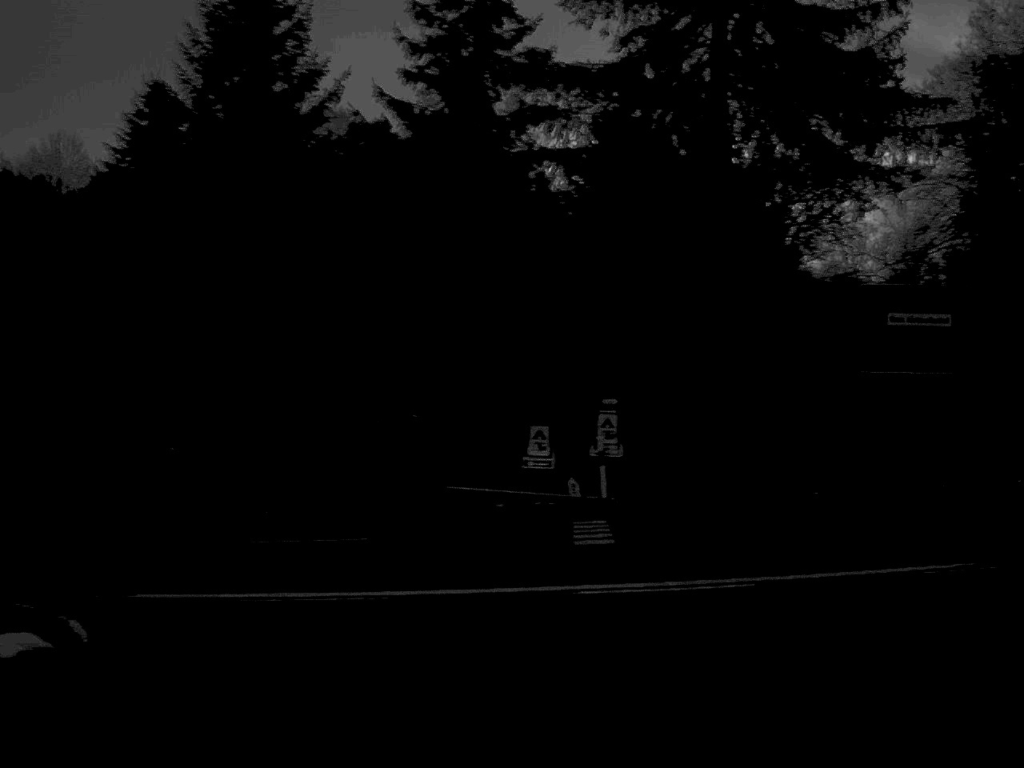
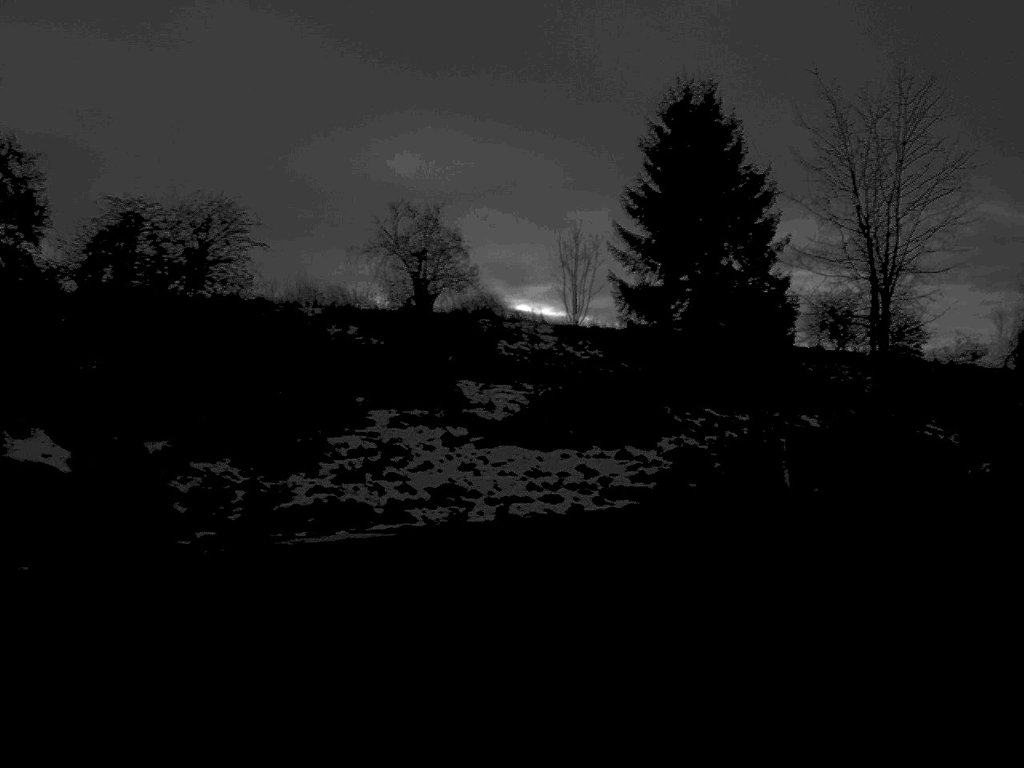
(+6.5, +11.5) m; +66°
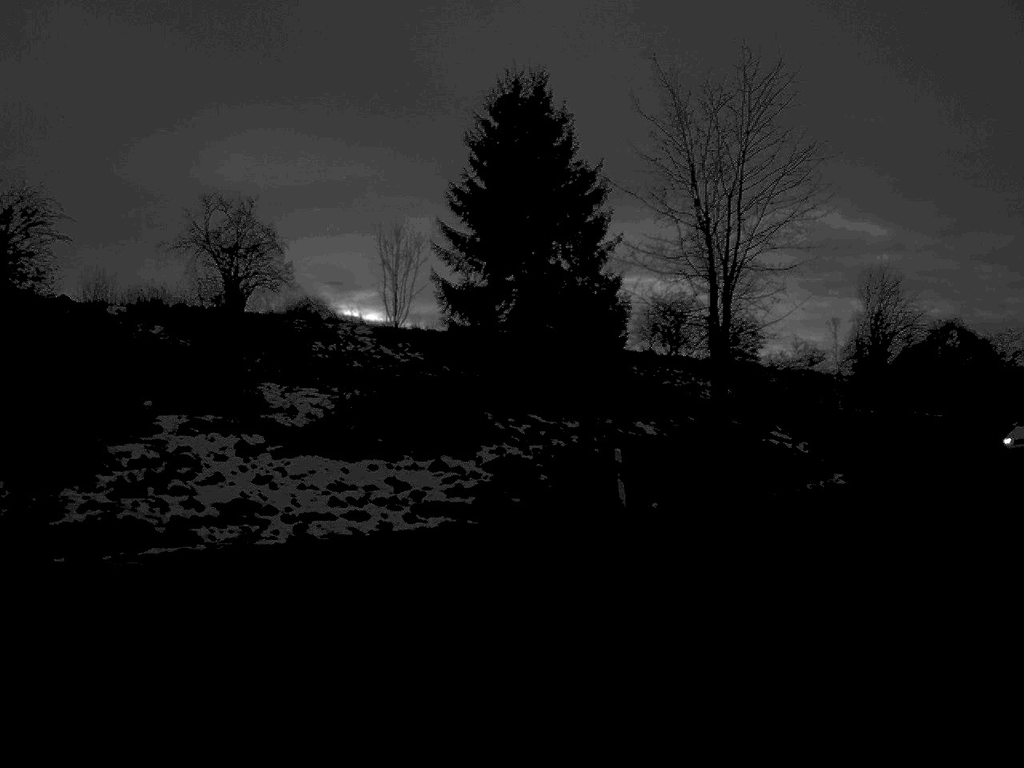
(+0.2, +2.6) m; +7°
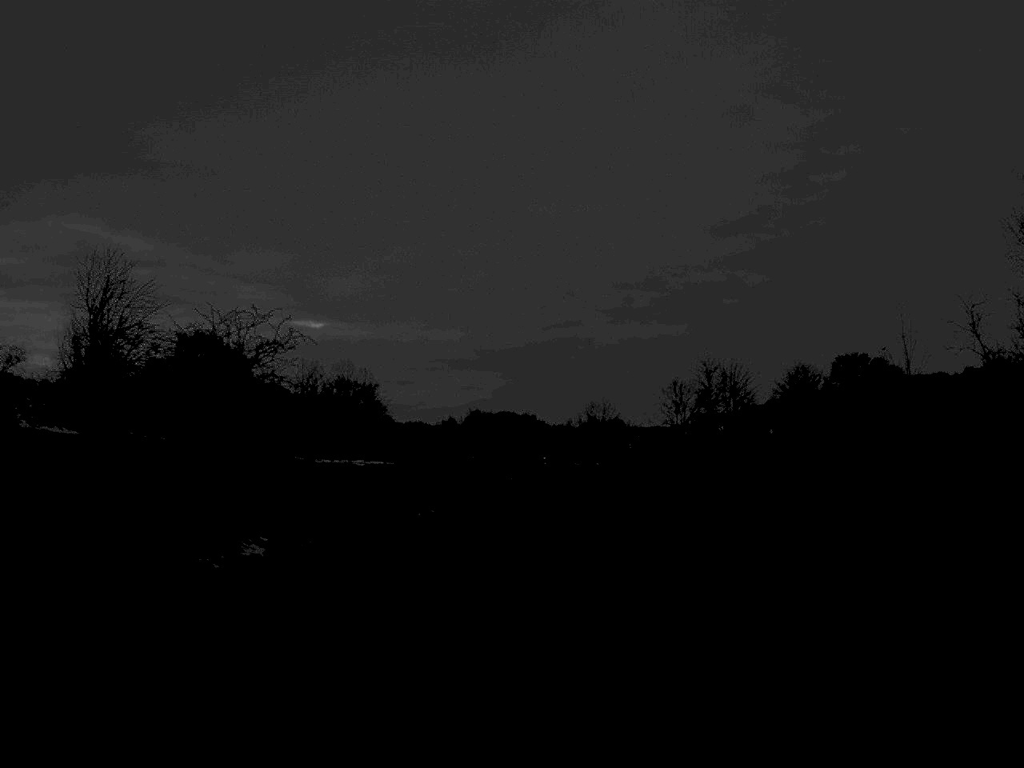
(+6.7, +18.4) m; +33°
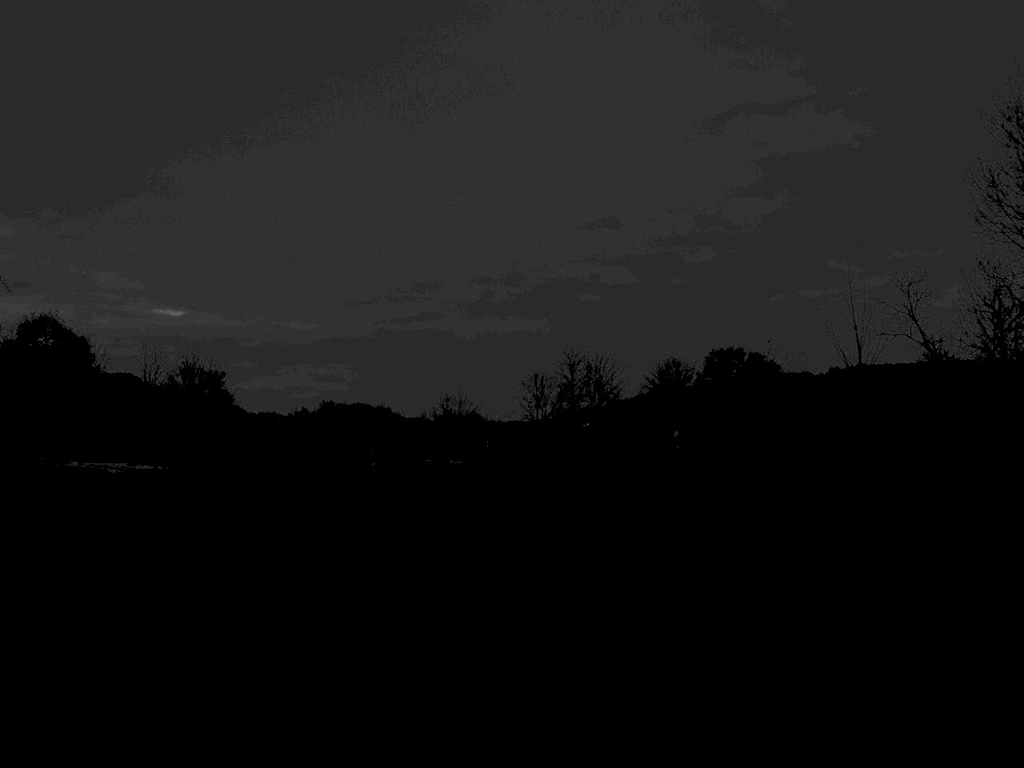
(+0.6, +10.2) m; +6°
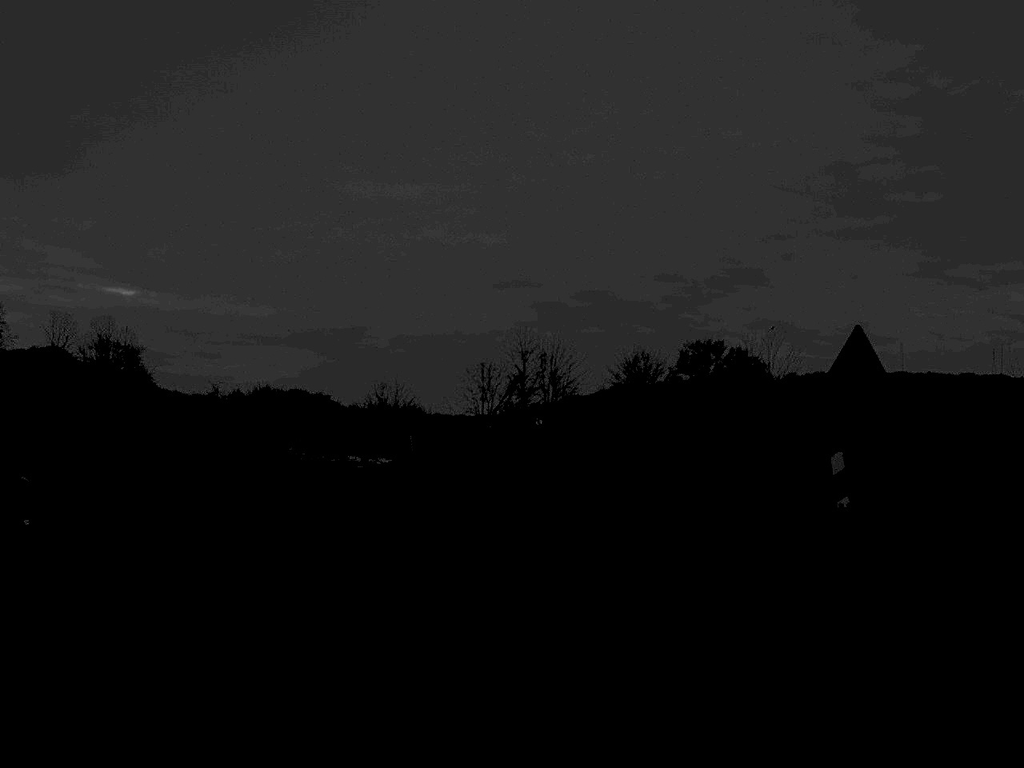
(+0.4, +19.6) m; +2°
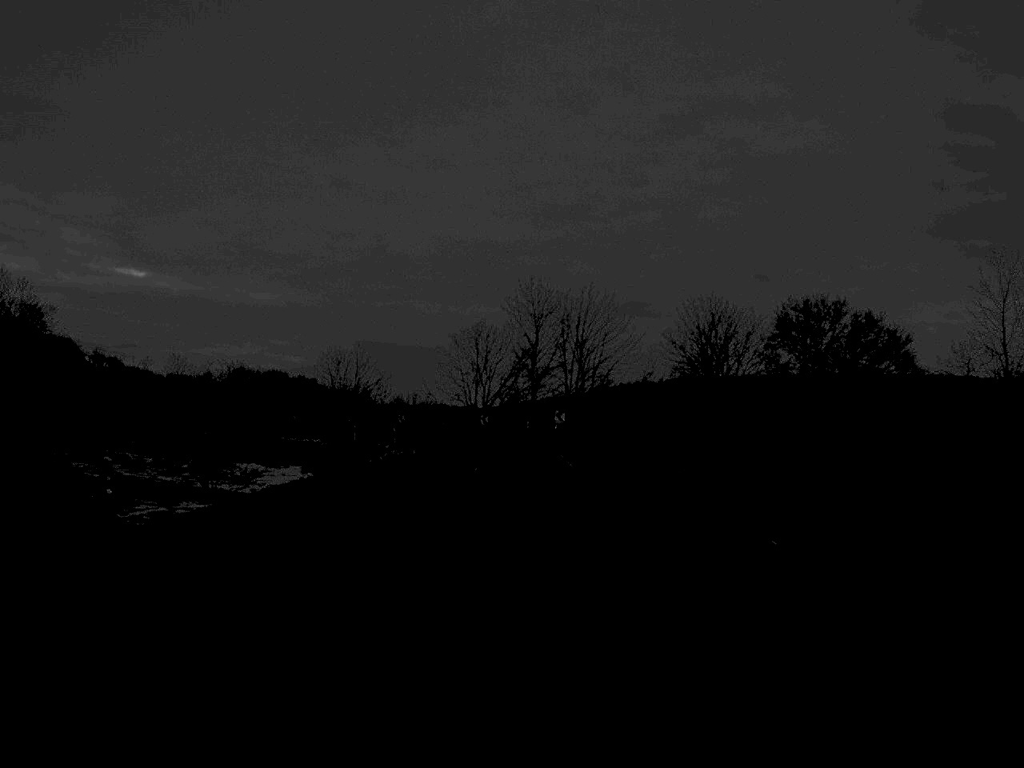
(0.0, +44.2) m; 0°
